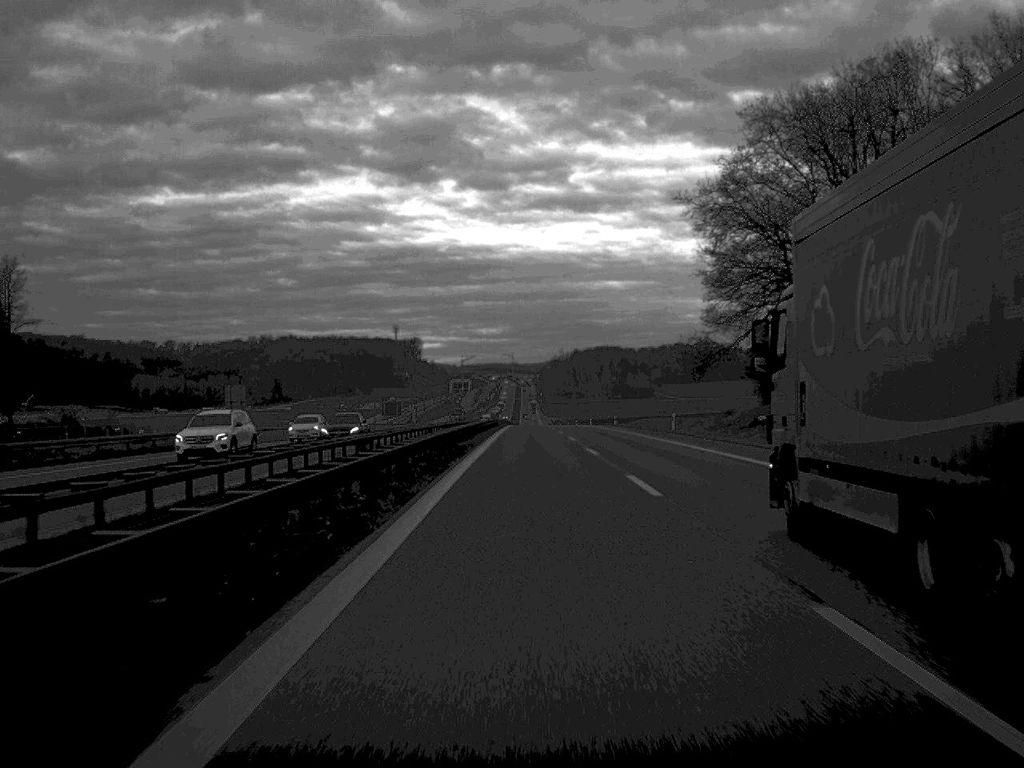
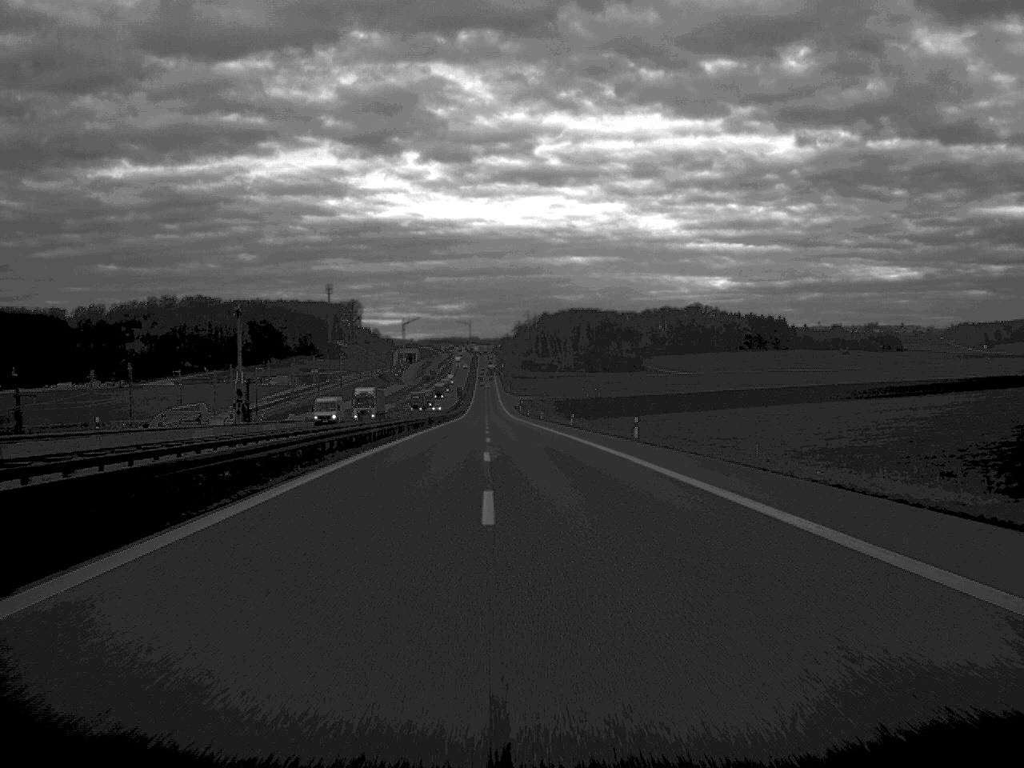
(+2.2, +166.5) m; +2°
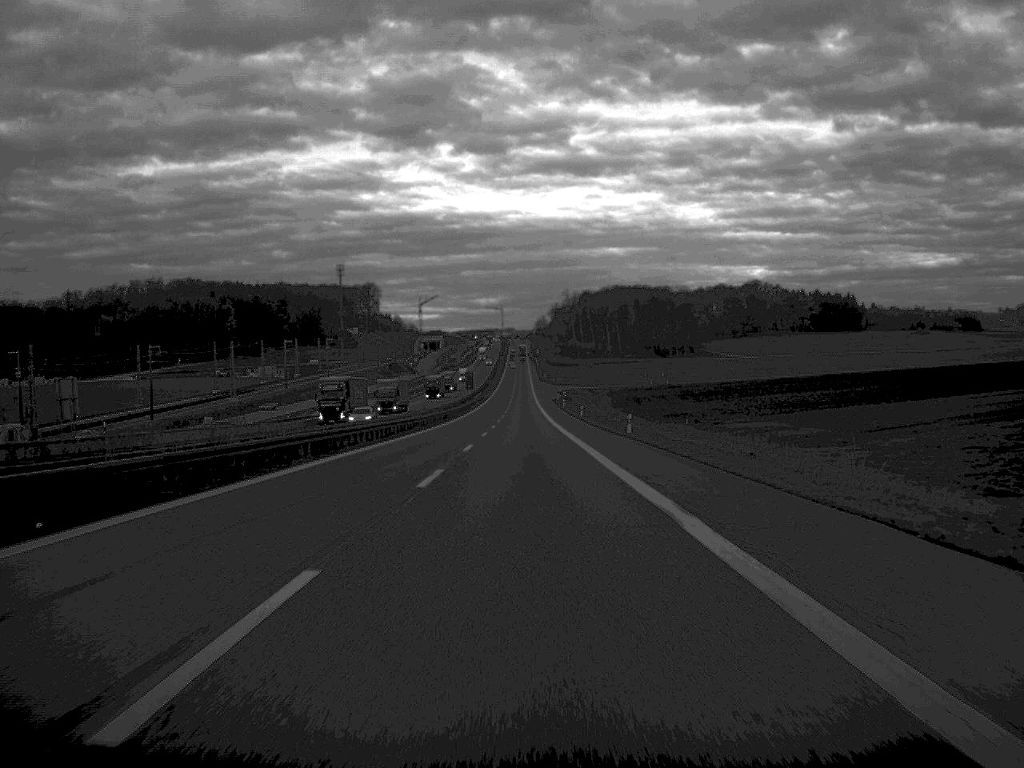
(-1.3, +99.9) m; -2°
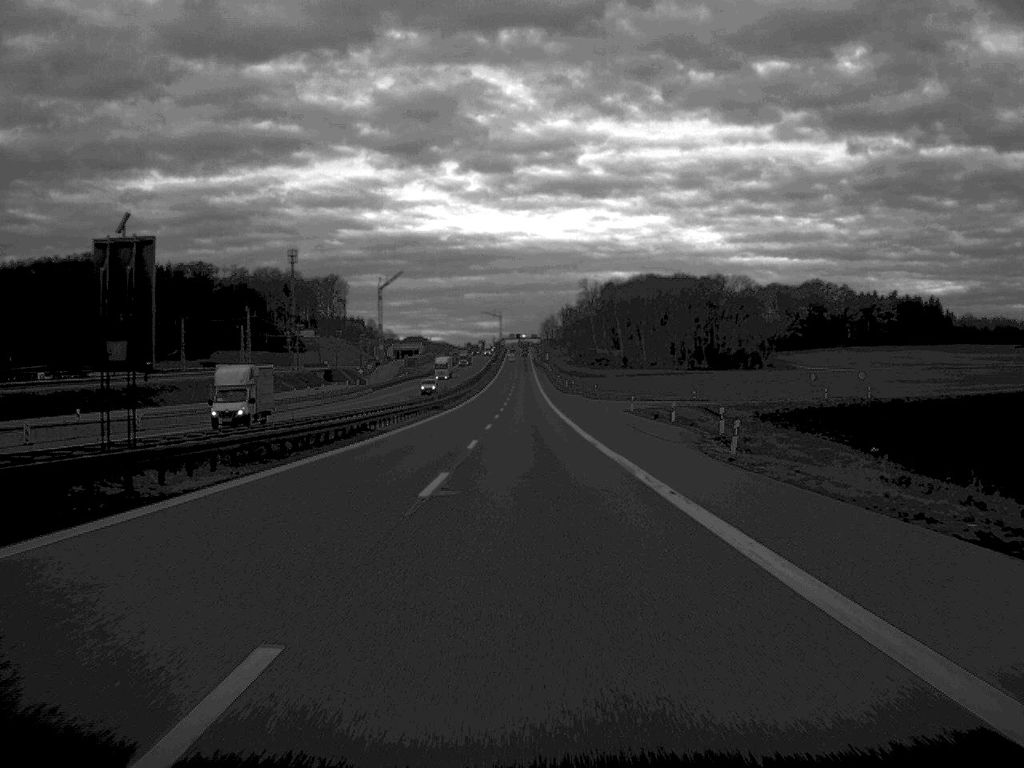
(-0.6, +164.8) m; 0°
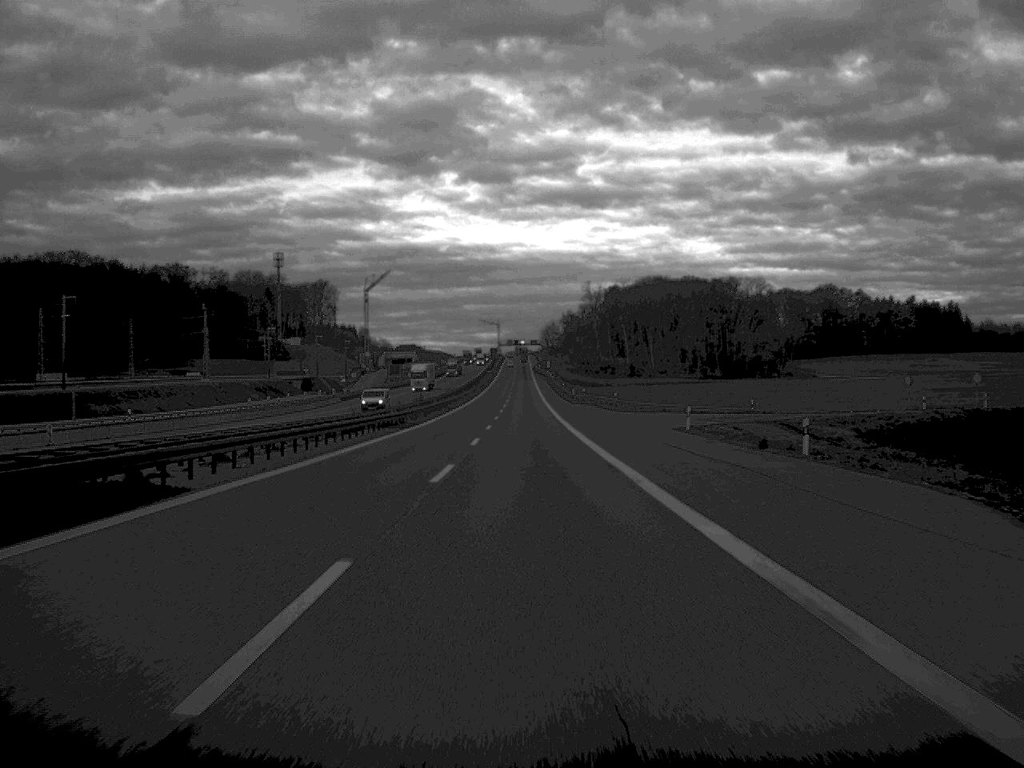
(0.0, +31.7) m; 0°
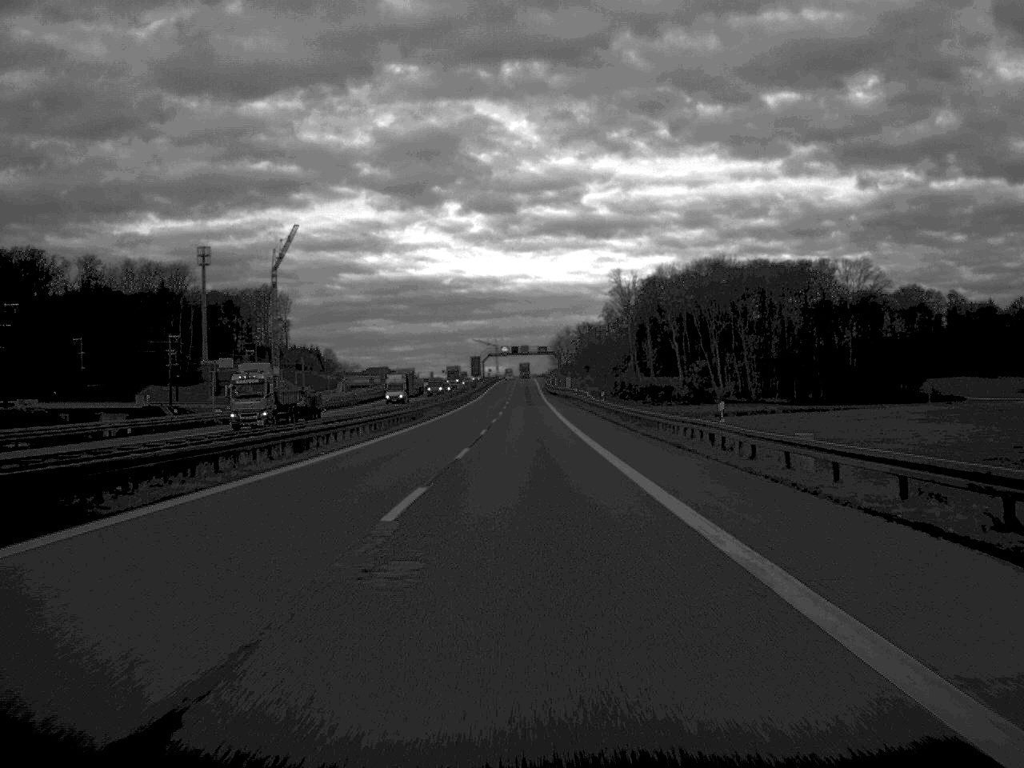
(-0.2, +134.5) m; 0°
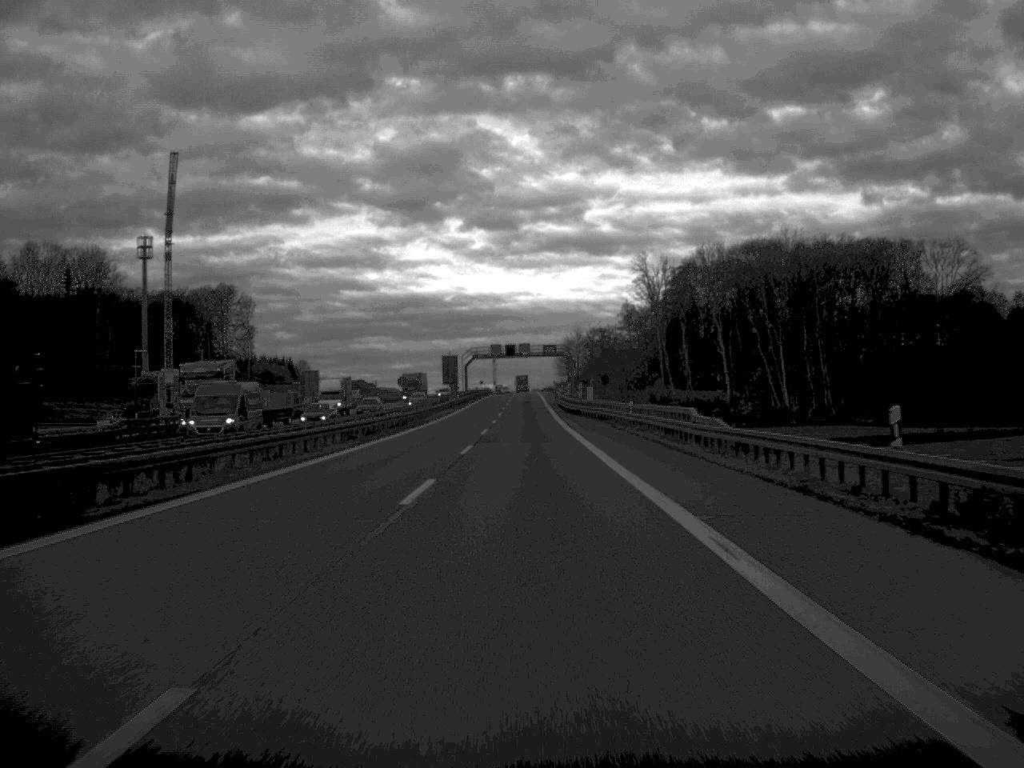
(0.0, +67.9) m; 0°
